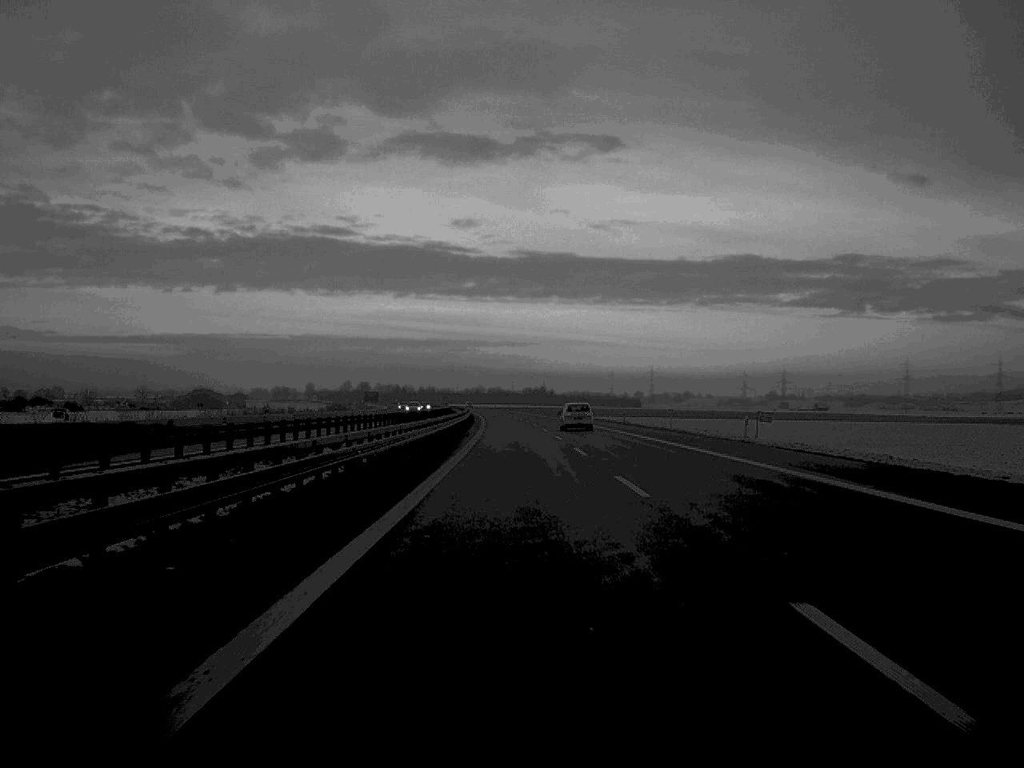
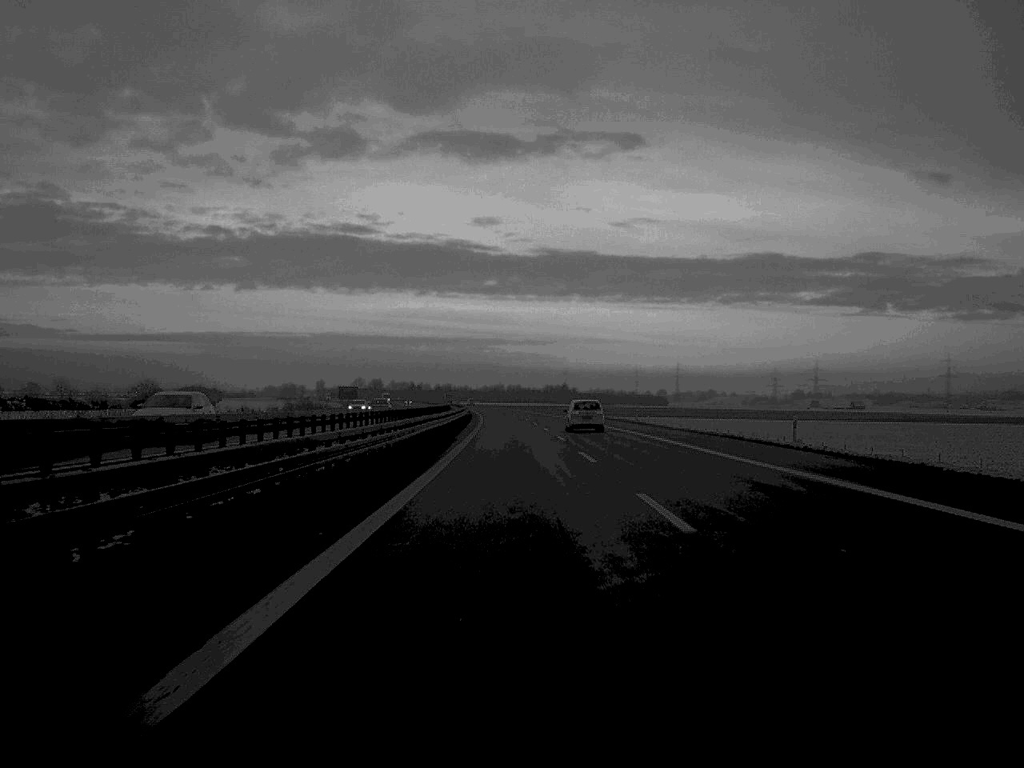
(-0.5, +59.7) m; -1°
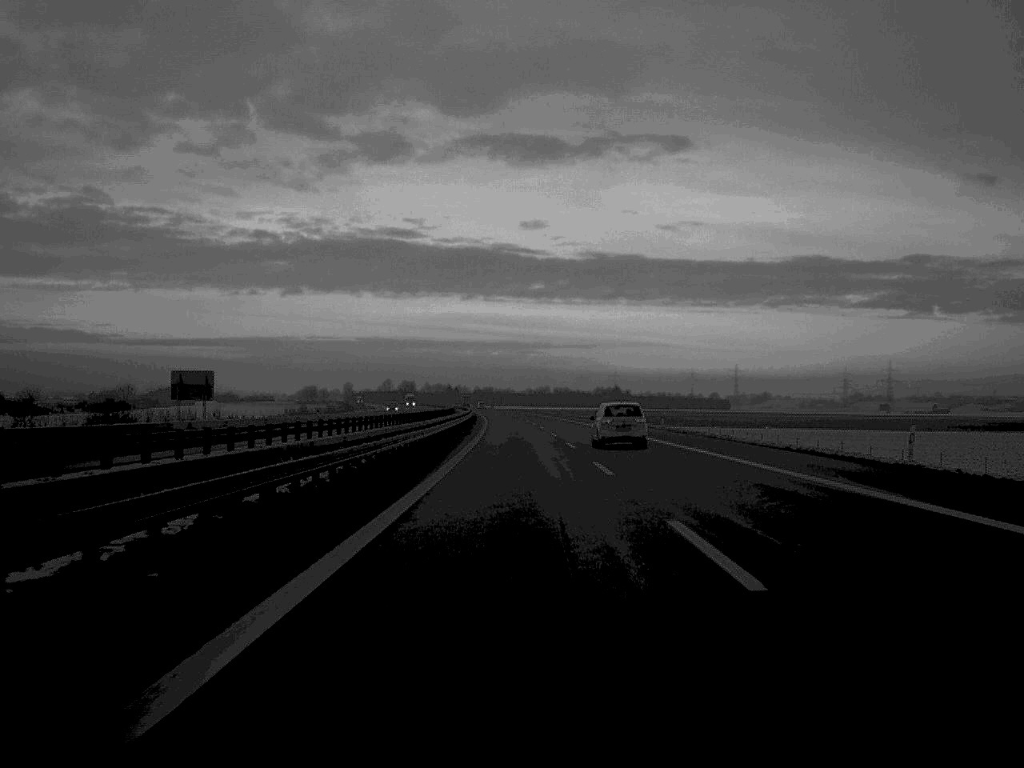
(-2.0, +111.5) m; -2°
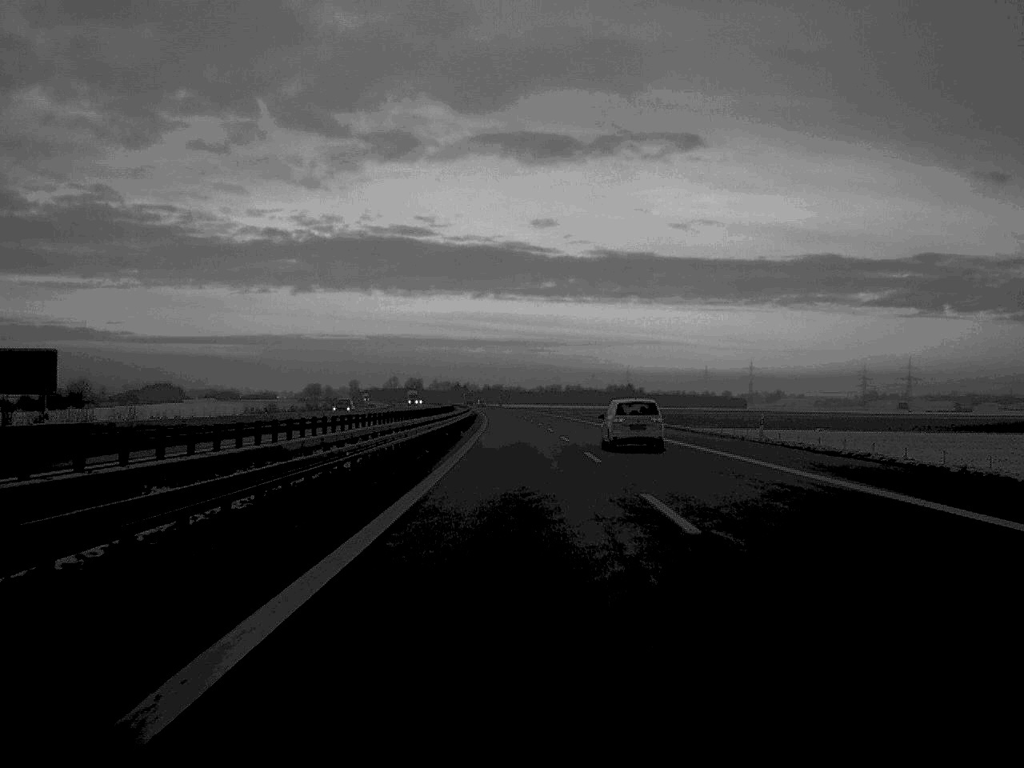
(-0.1, +31.1) m; 0°
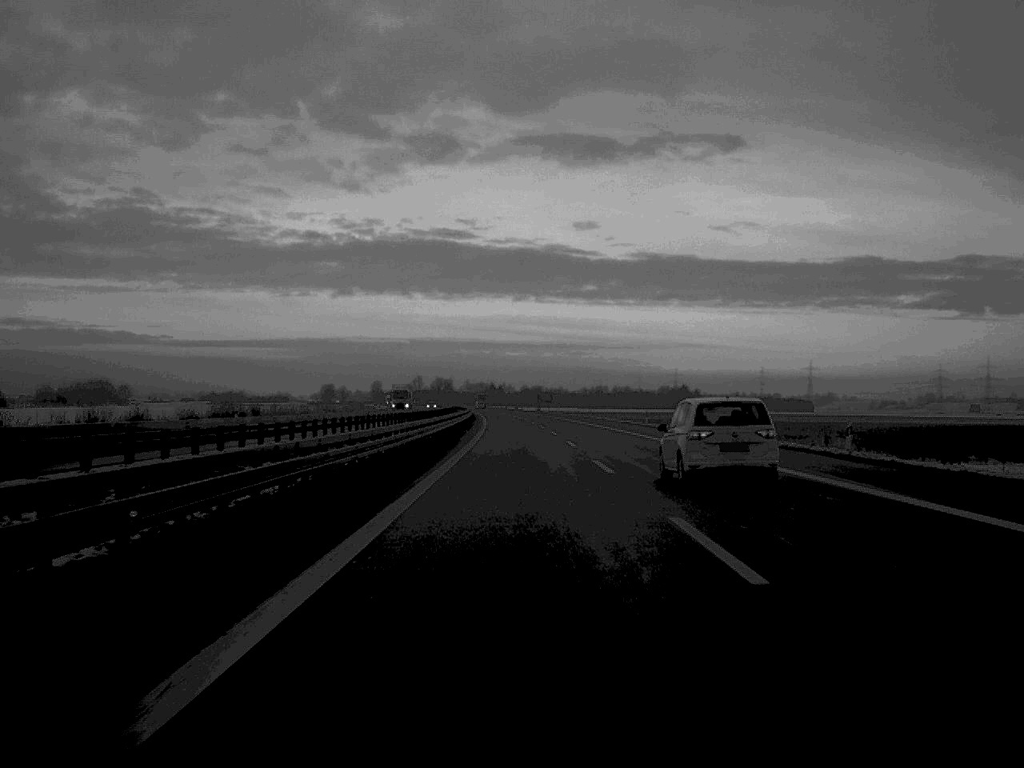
(-1.7, +111.5) m; -2°
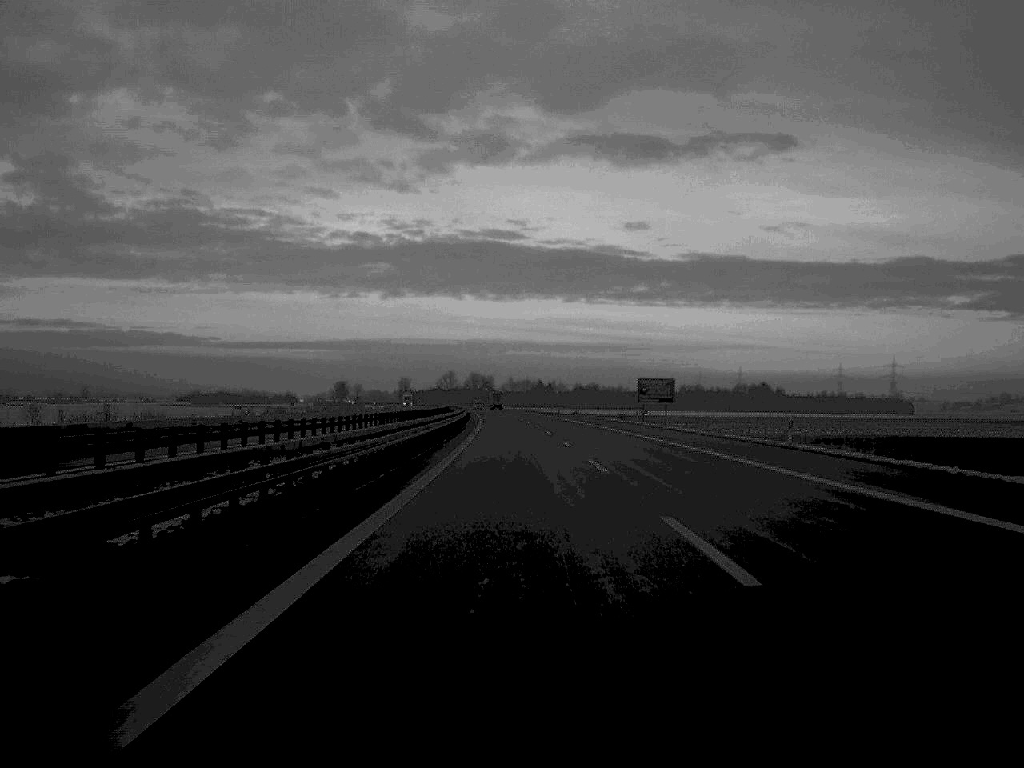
(-2.8, +142.6) m; -2°
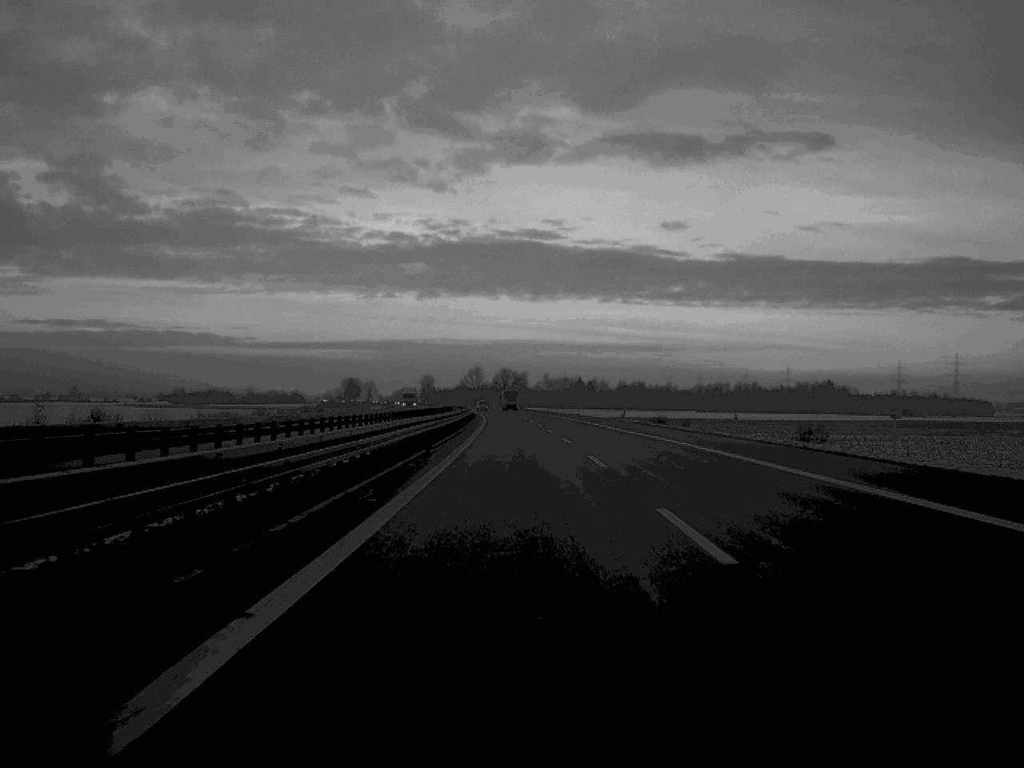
(-1.3, +88.1) m; -2°
